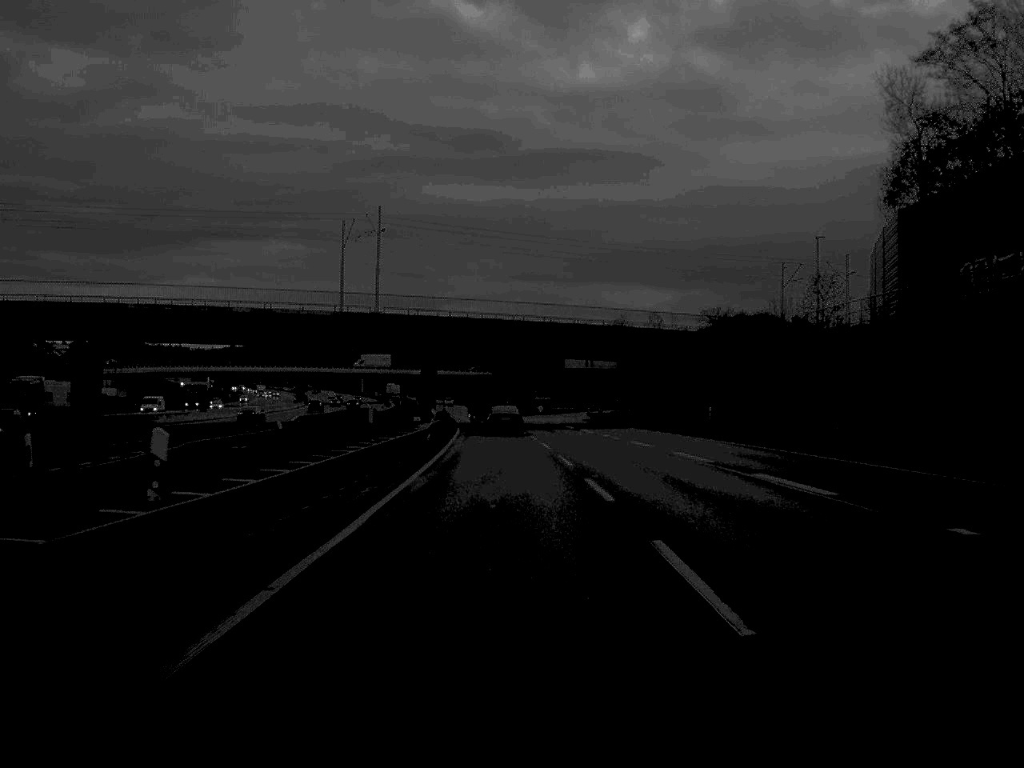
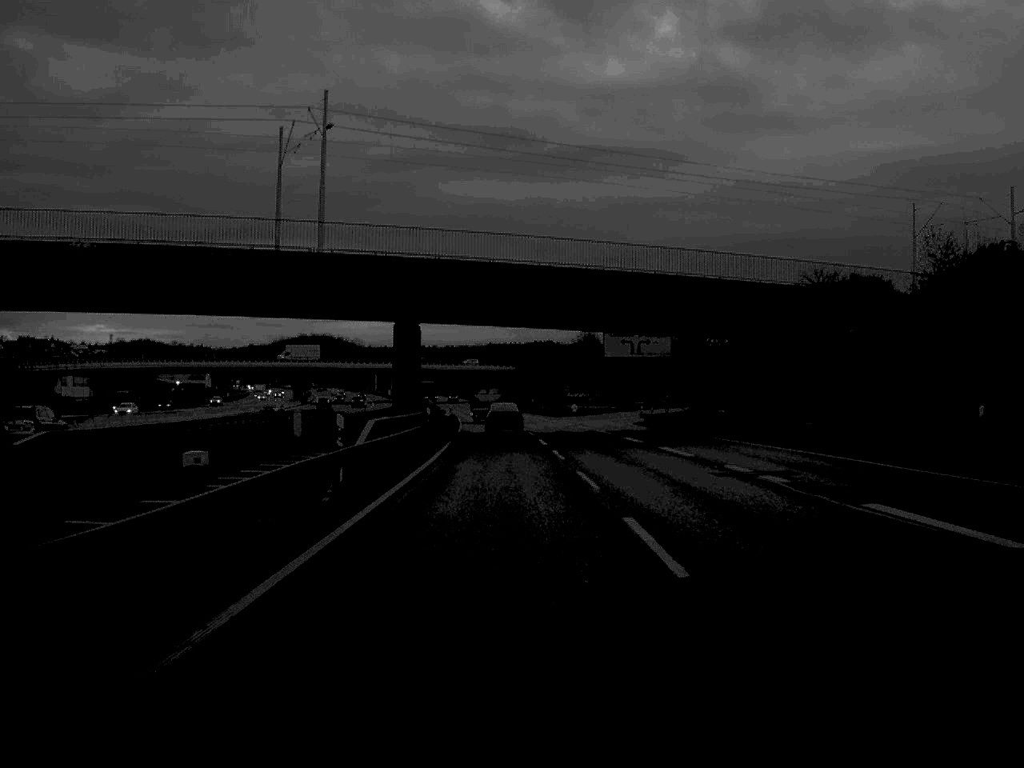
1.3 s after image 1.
(-0.3, +32.7) m; -1°
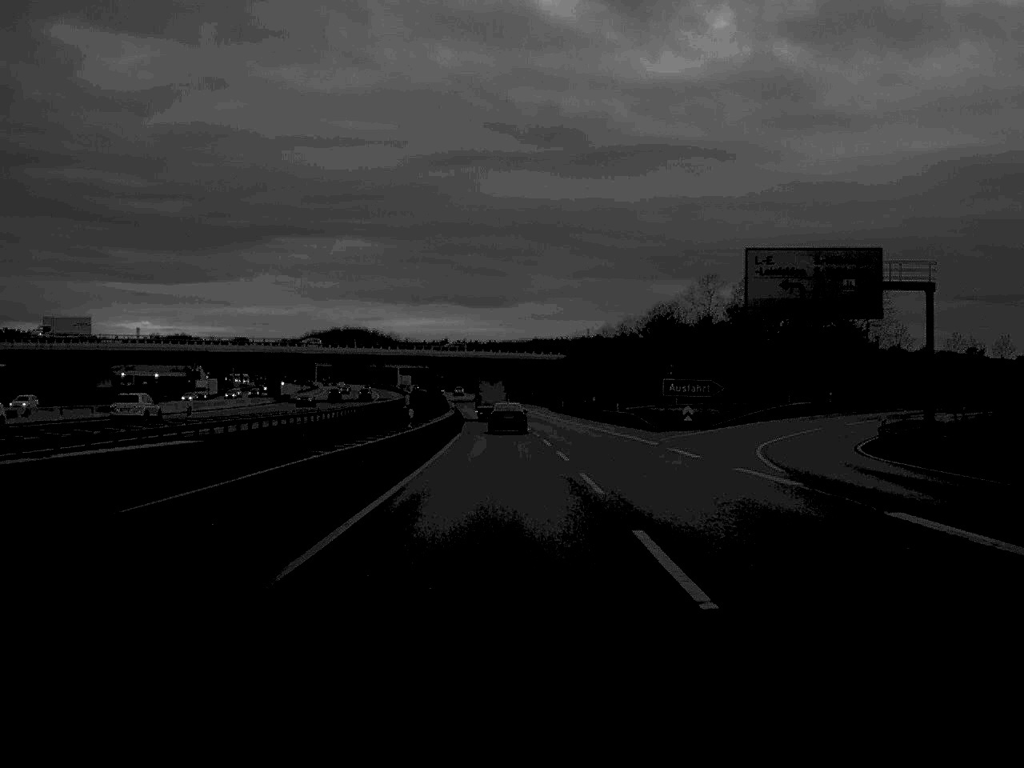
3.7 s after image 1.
(-1.1, +60.9) m; -2°
